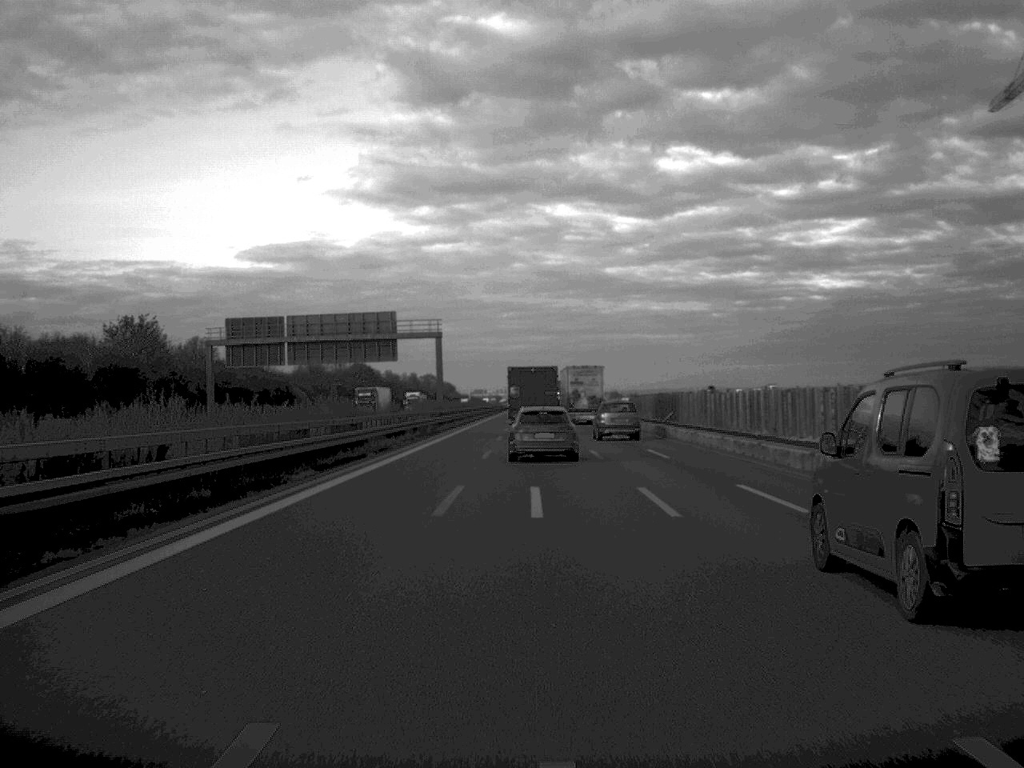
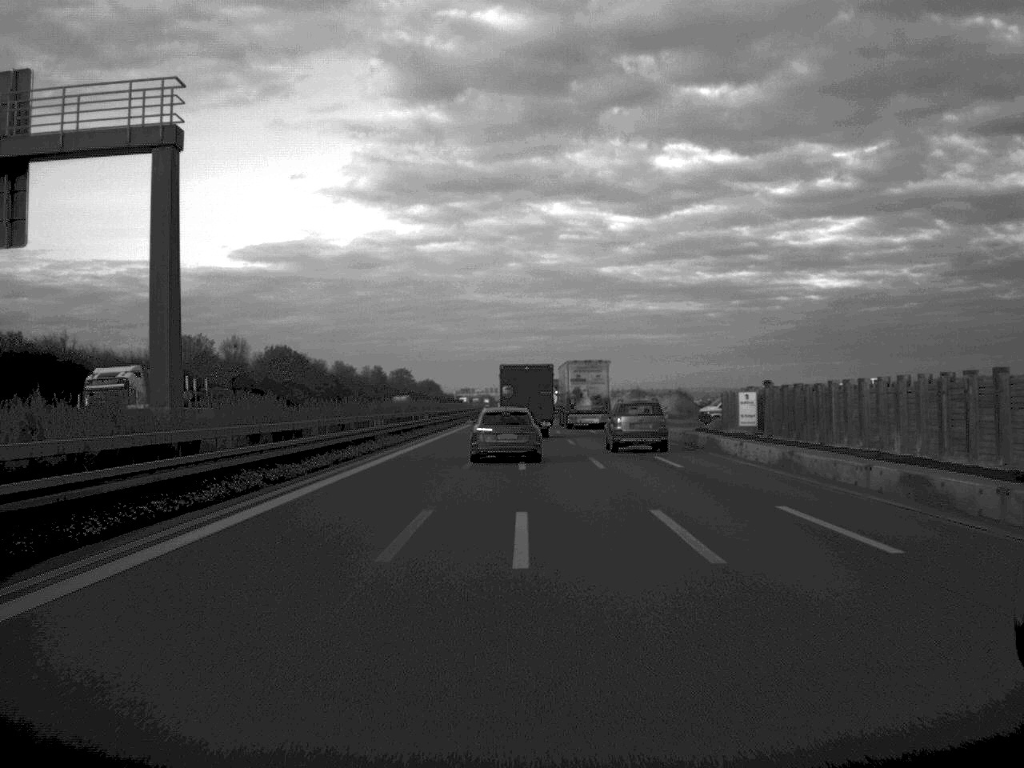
(+0.2, +76.7) m; 0°
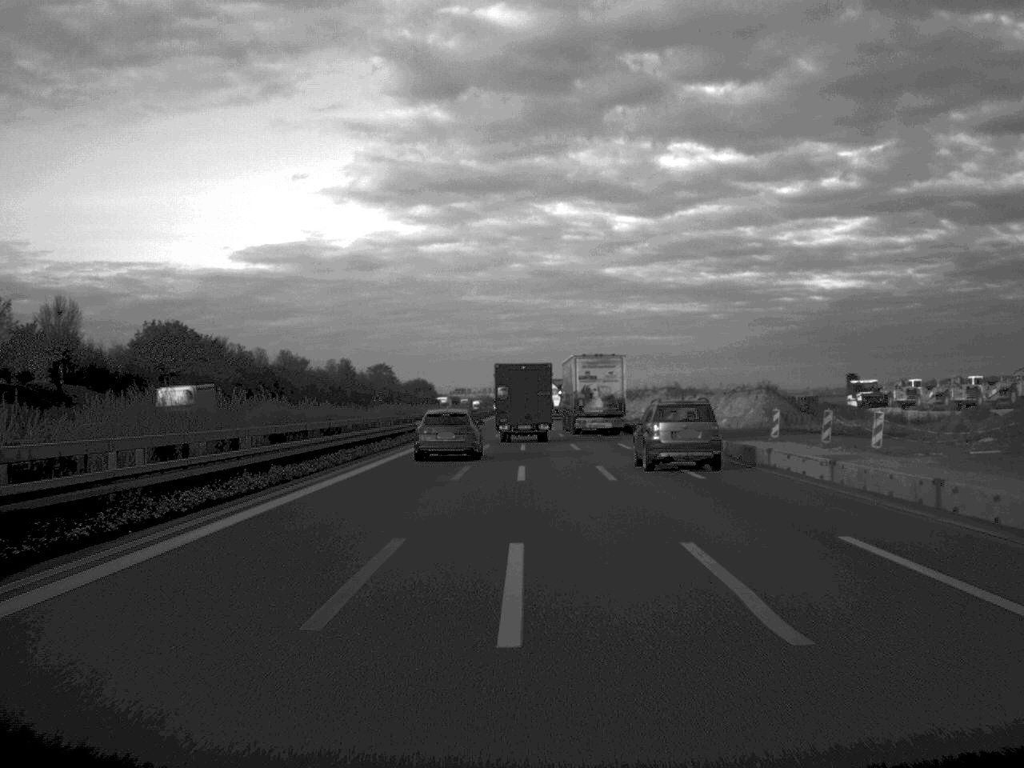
(-0.1, +57.9) m; 0°
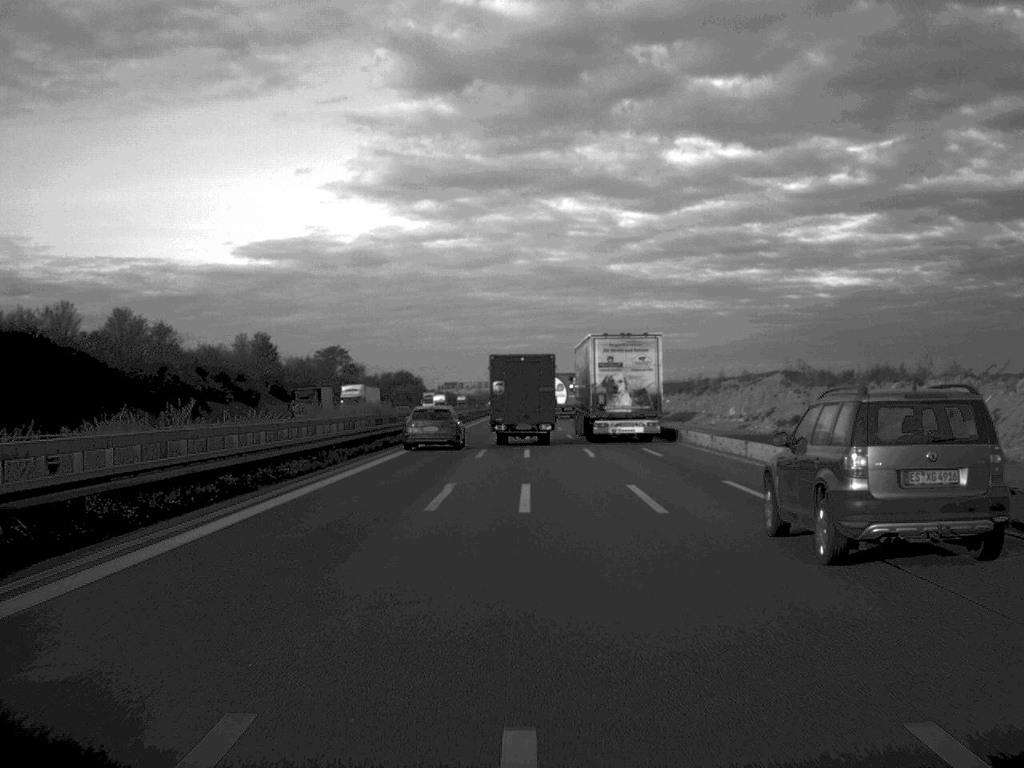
(-0.1, +80.0) m; 0°
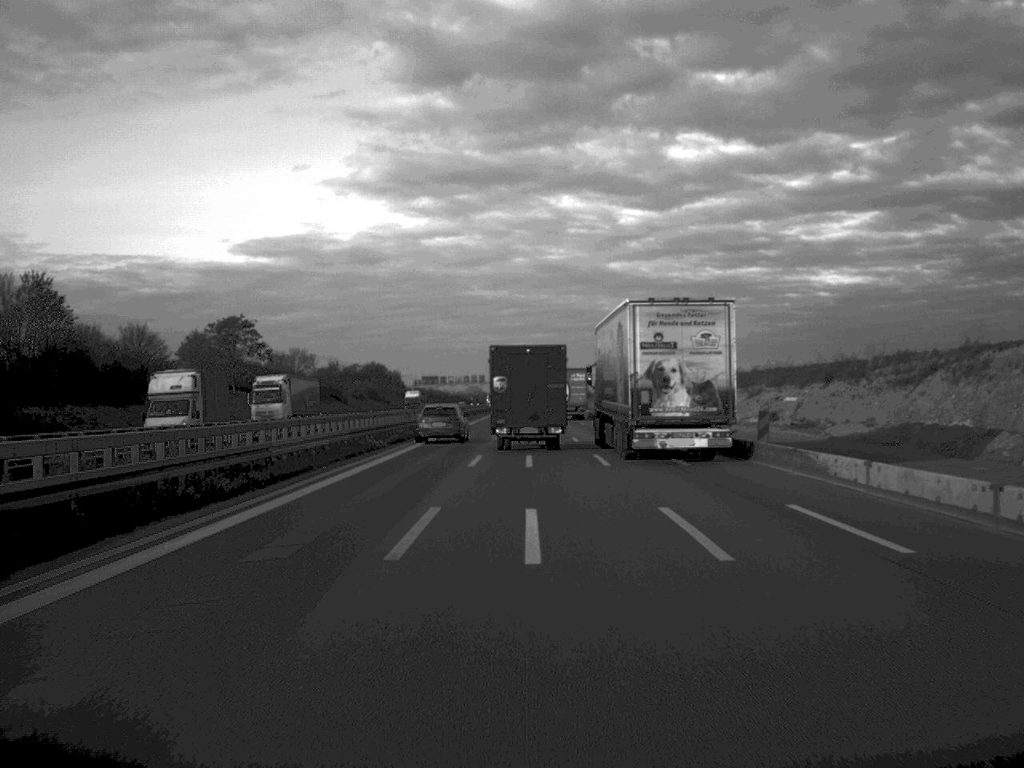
(0.0, +77.4) m; 0°
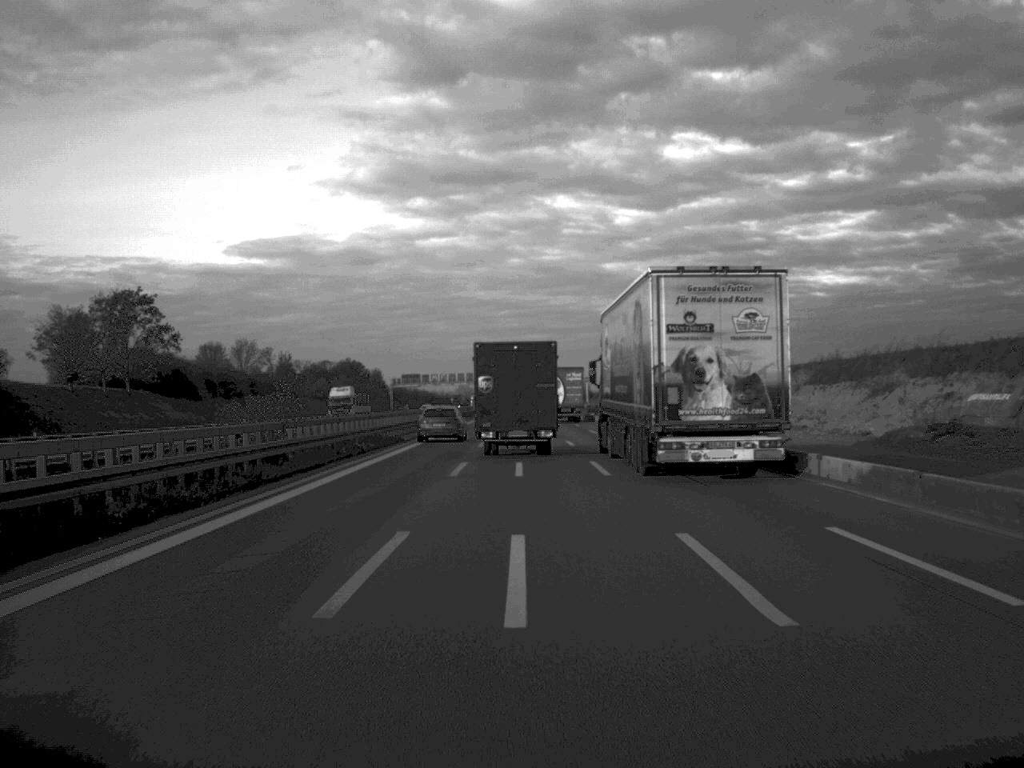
(+0.1, +39.1) m; 0°
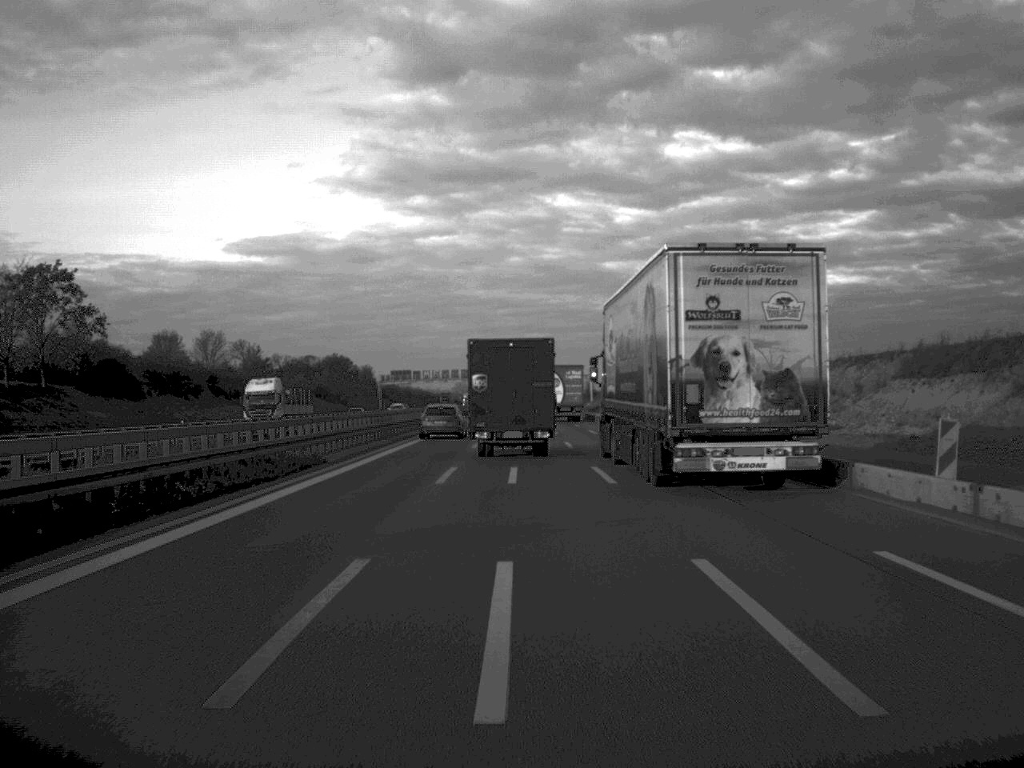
(0.0, +21.1) m; 0°
